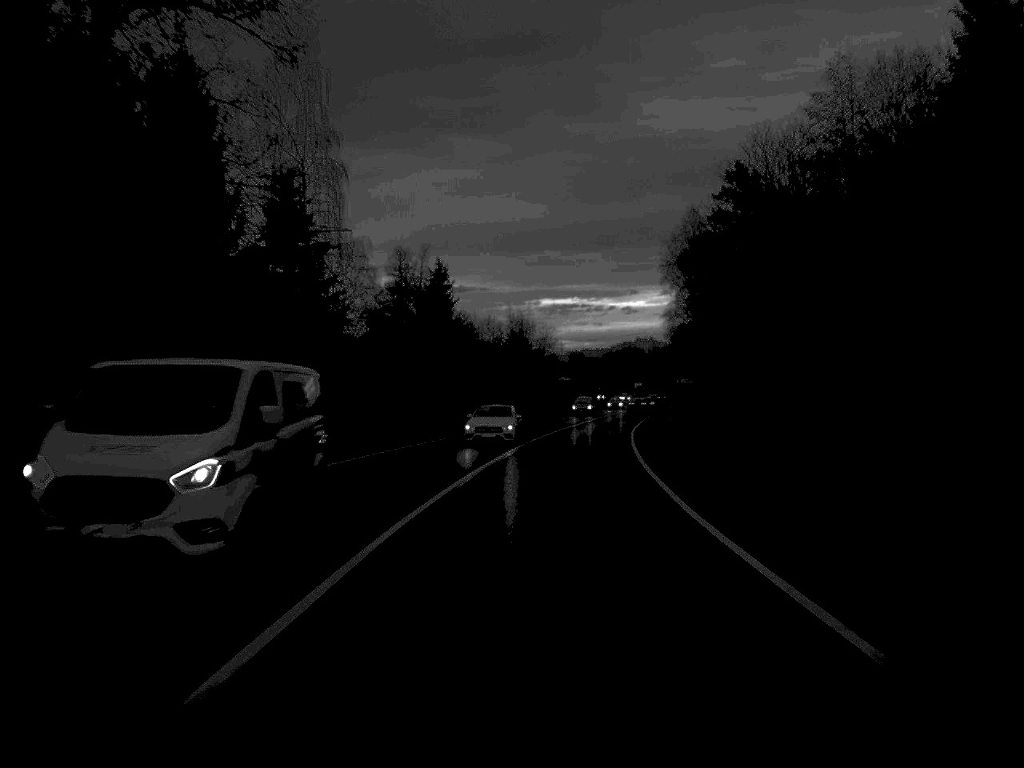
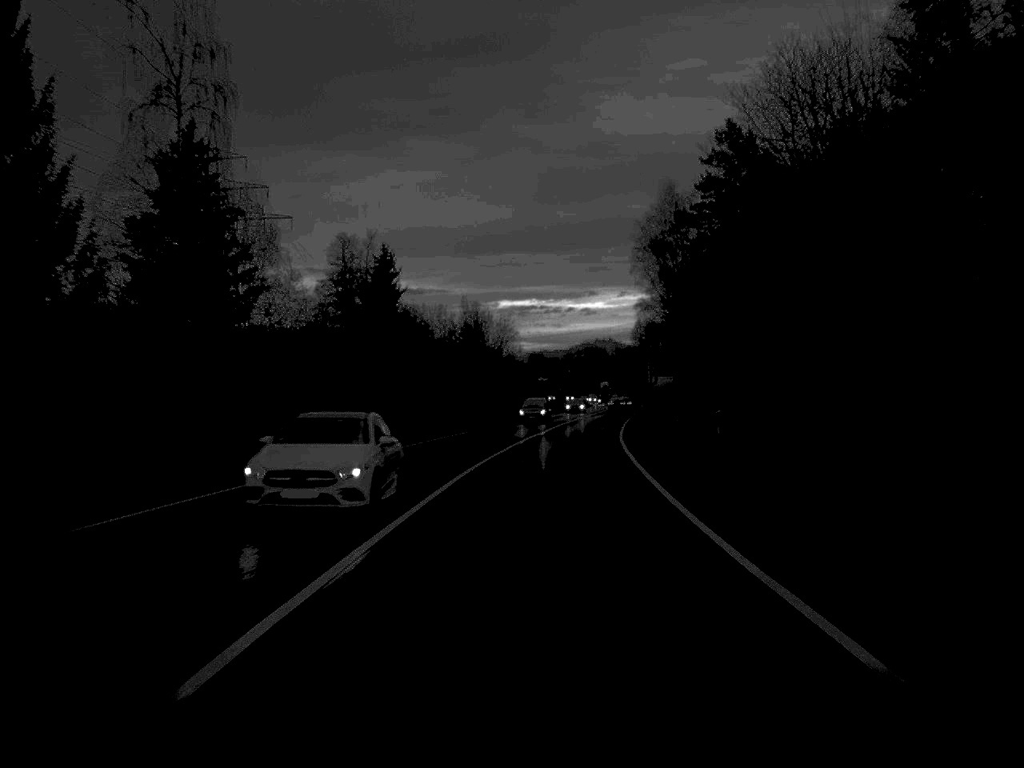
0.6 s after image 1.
(+0.3, +16.6) m; +2°
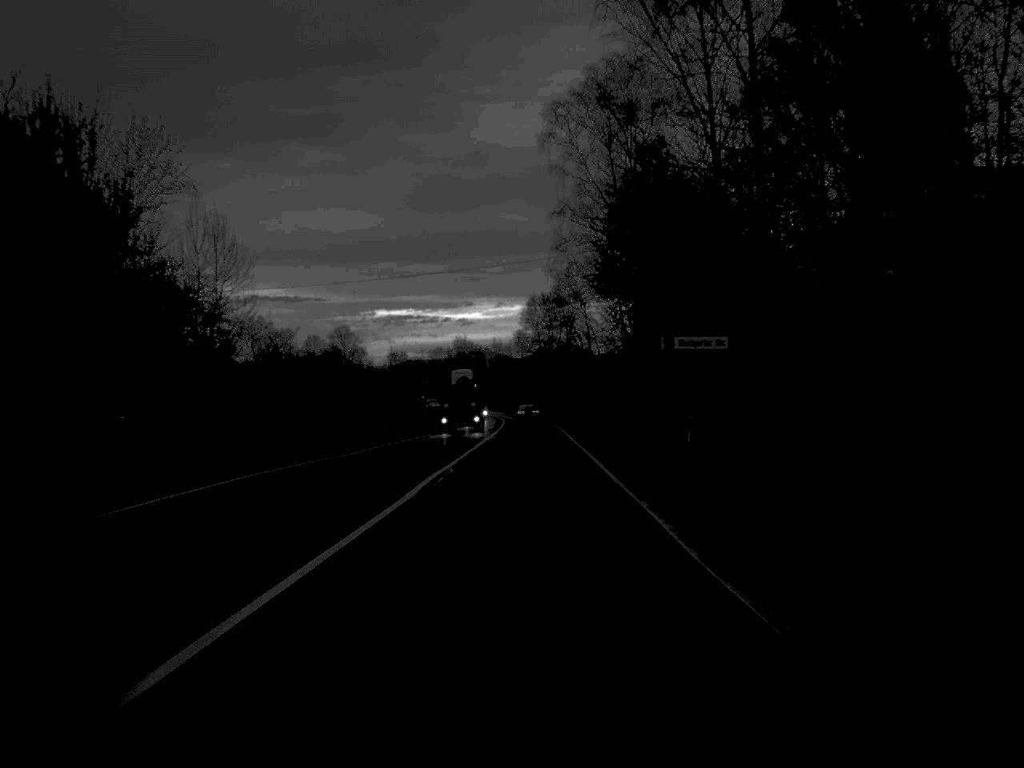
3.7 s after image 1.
(+5.2, +86.7) m; +6°
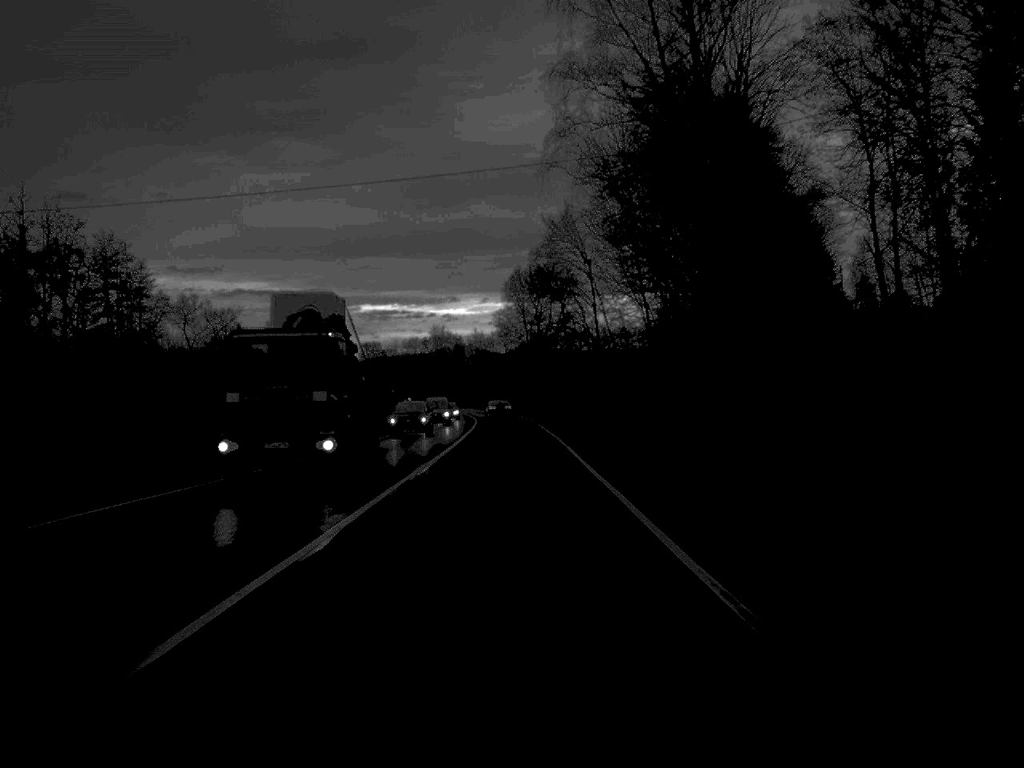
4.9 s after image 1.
(+0.2, +32.6) m; +1°
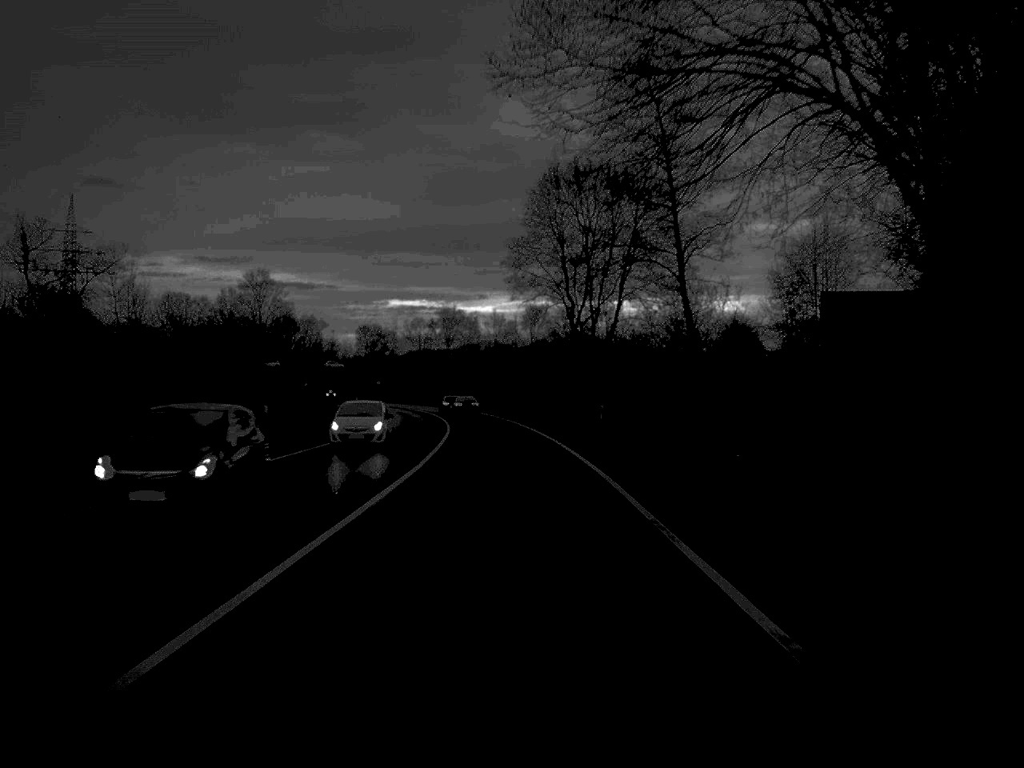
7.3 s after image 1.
(-0.6, +64.8) m; -1°
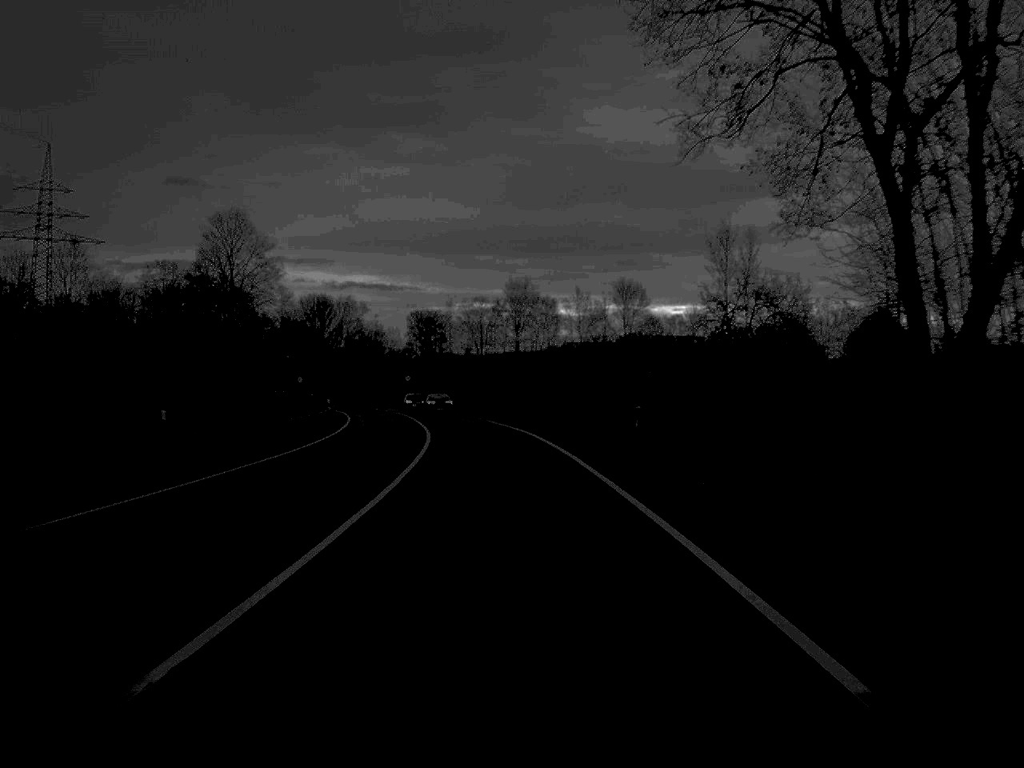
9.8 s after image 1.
(-1.5, +60.5) m; -4°
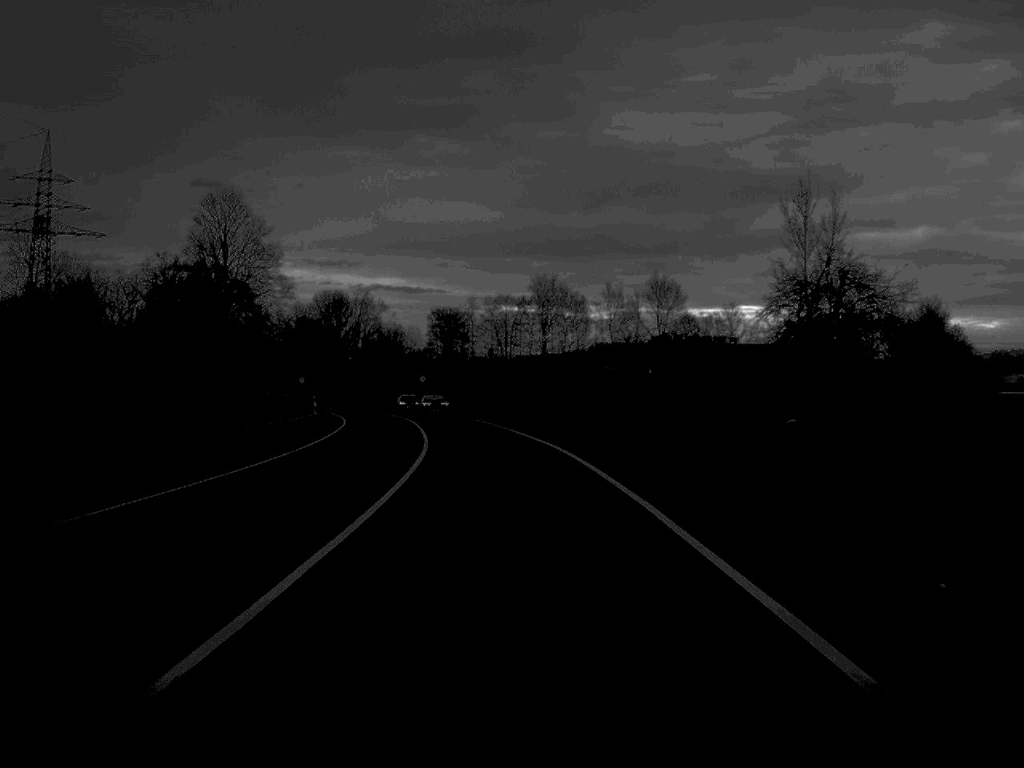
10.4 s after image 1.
(-0.1, +13.5) m; -1°
